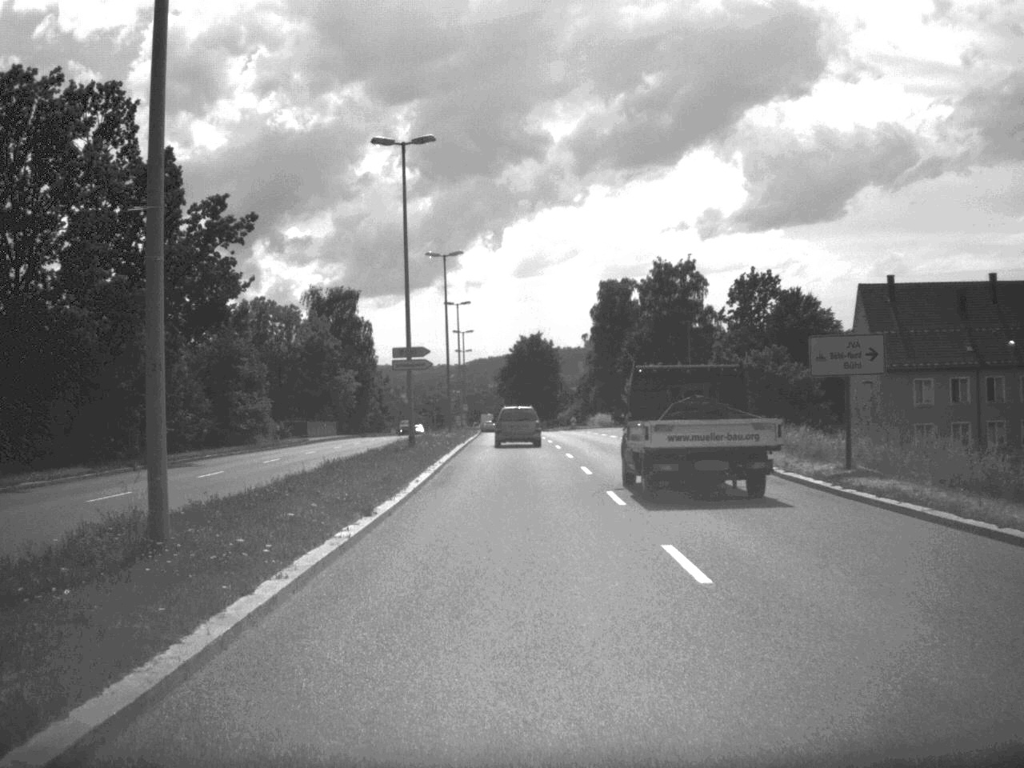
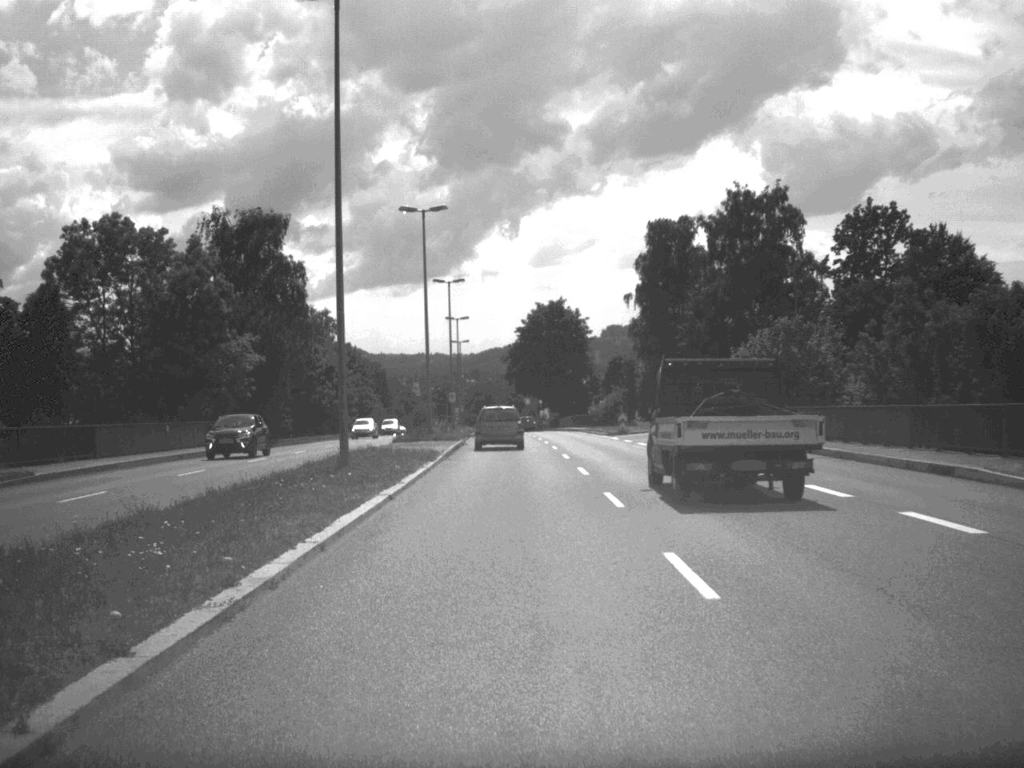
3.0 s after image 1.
(-0.2, +45.0) m; -1°
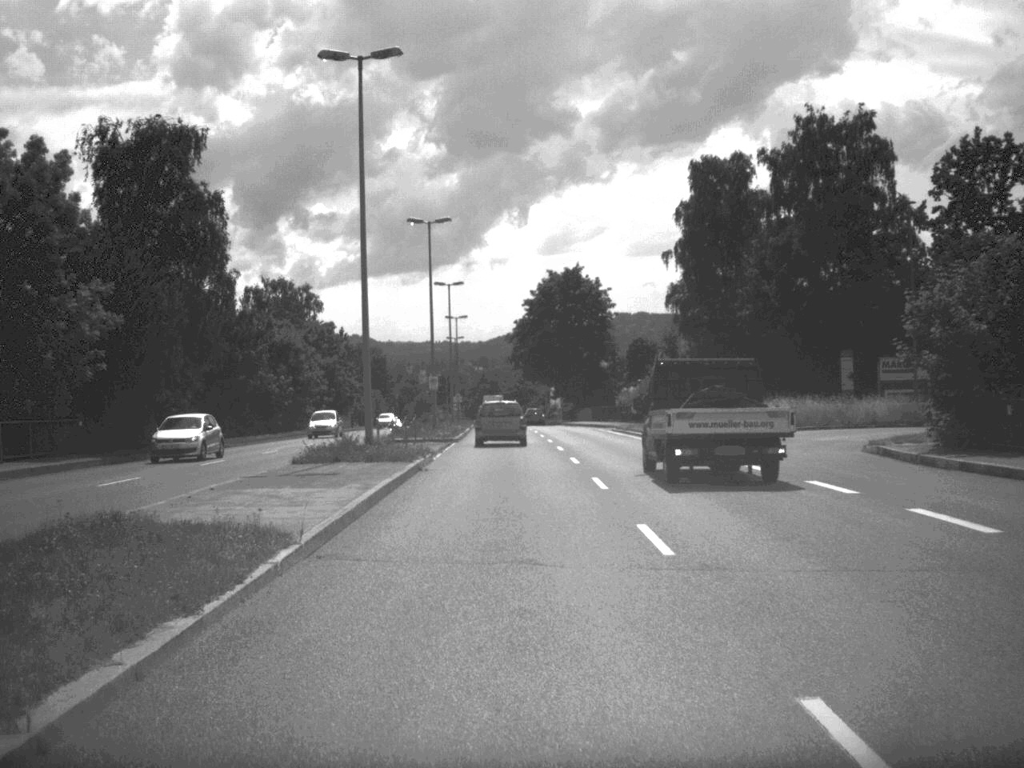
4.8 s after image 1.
(-0.1, +23.9) m; 0°
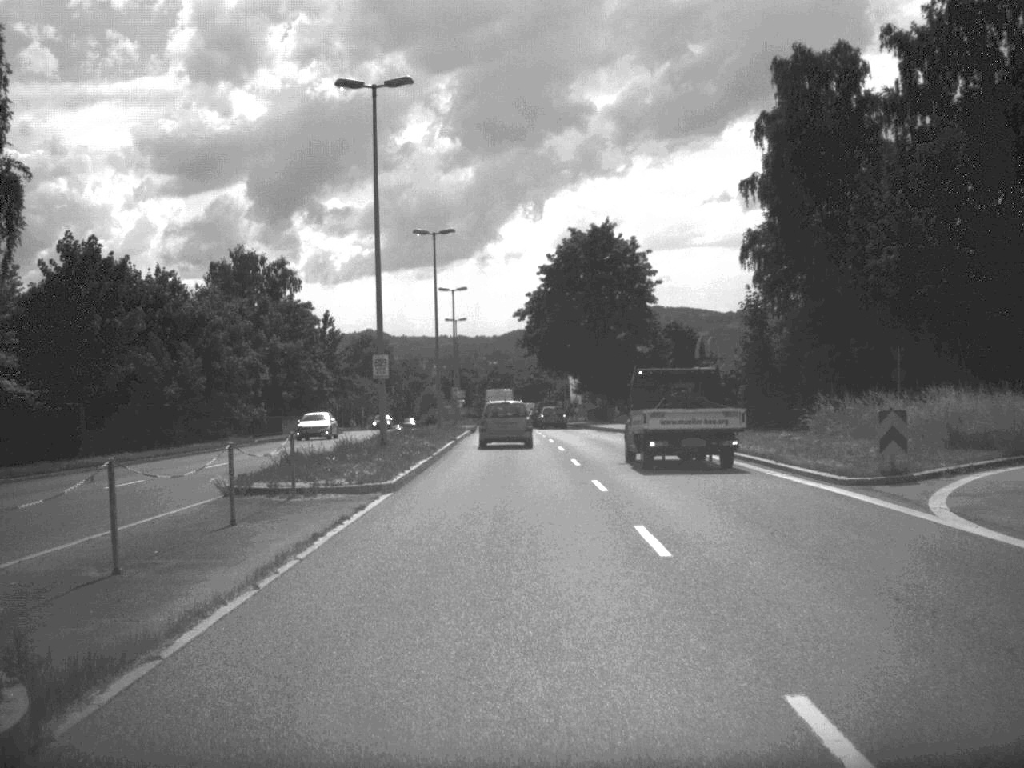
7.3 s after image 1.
(-0.1, +26.2) m; -1°
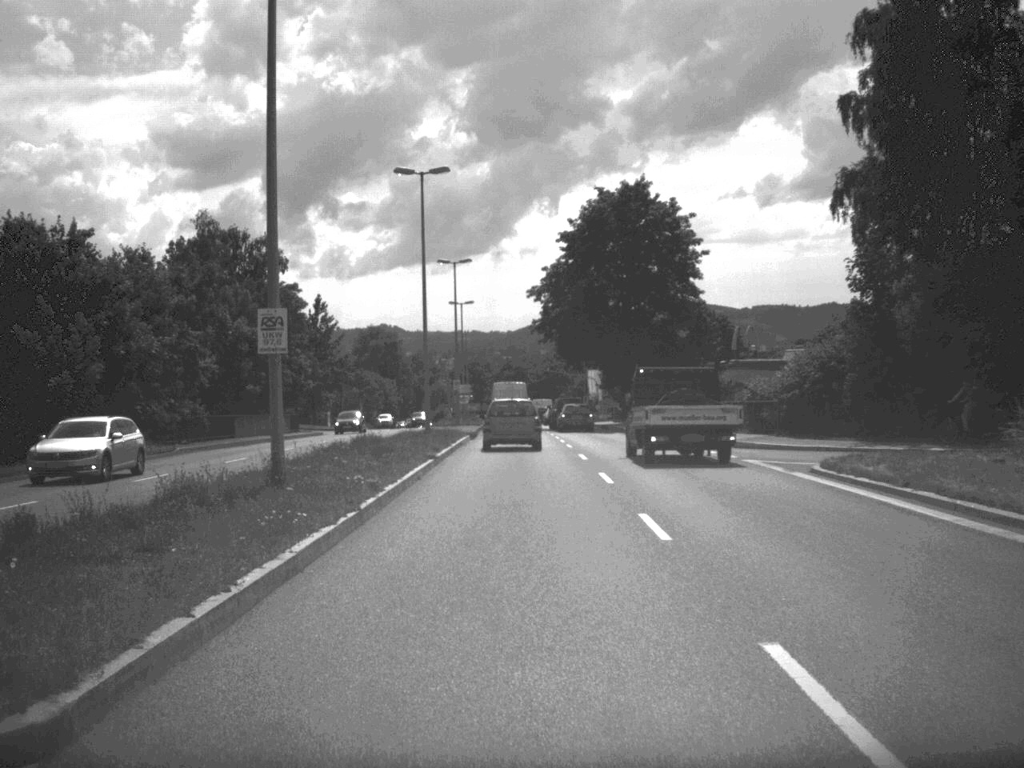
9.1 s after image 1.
(-0.1, +16.2) m; -1°
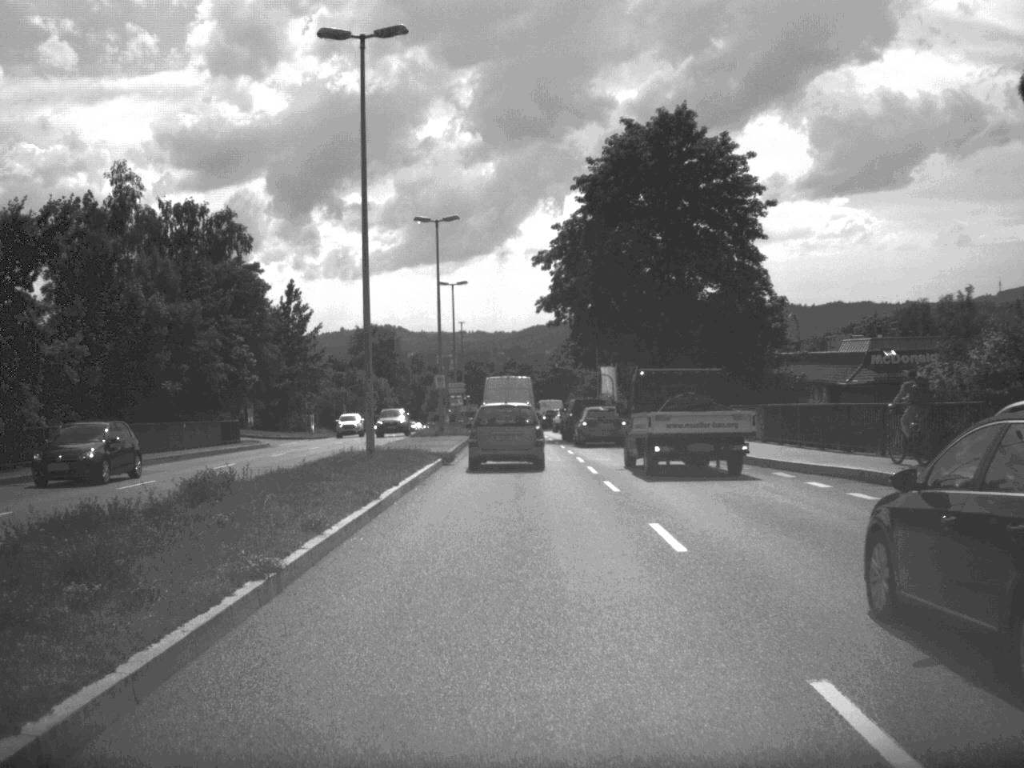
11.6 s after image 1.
(0.0, +18.7) m; 0°
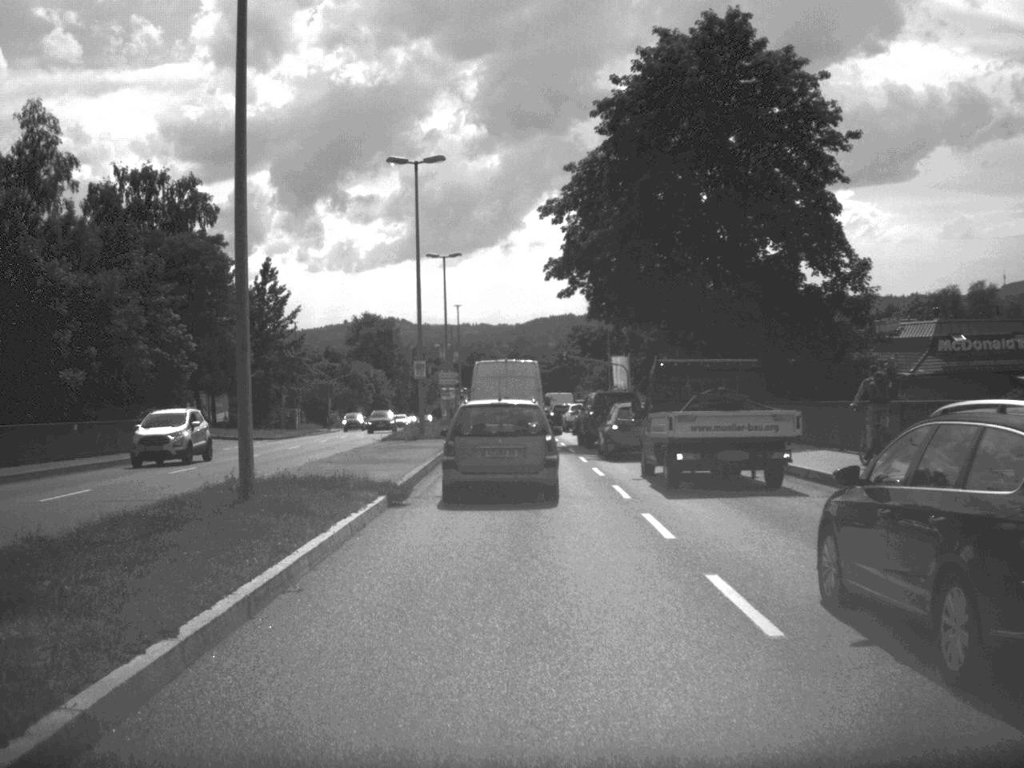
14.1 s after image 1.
(0.0, +13.3) m; 0°
